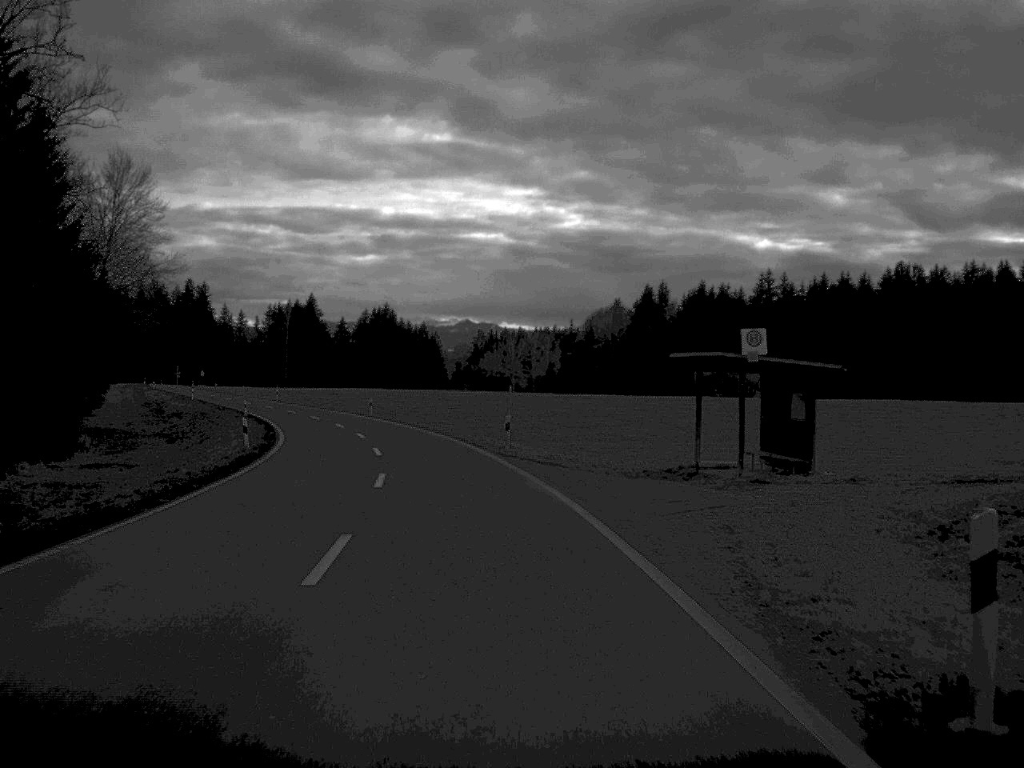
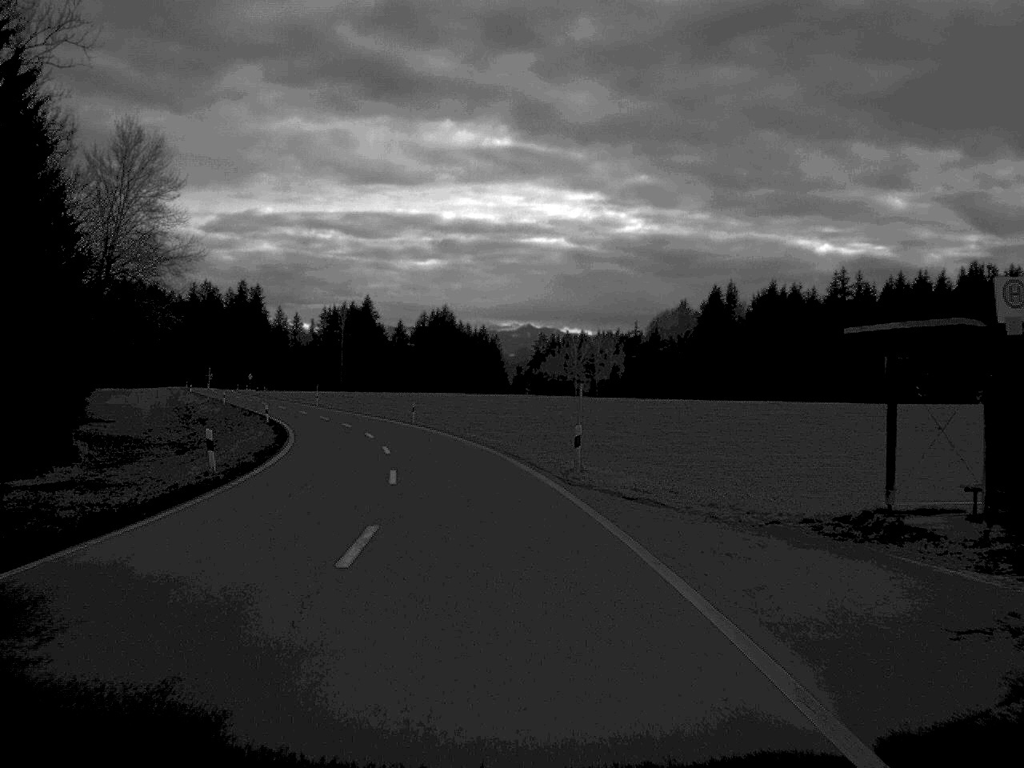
(-0.3, +10.9) m; -3°
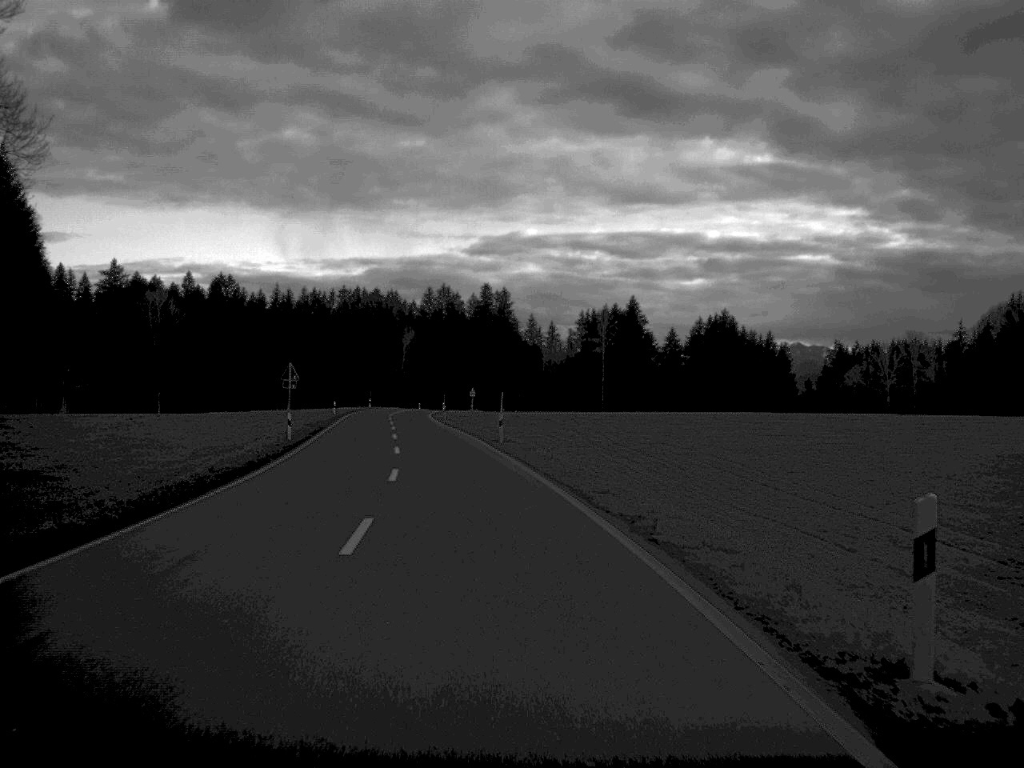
(-6.4, +59.5) m; -12°
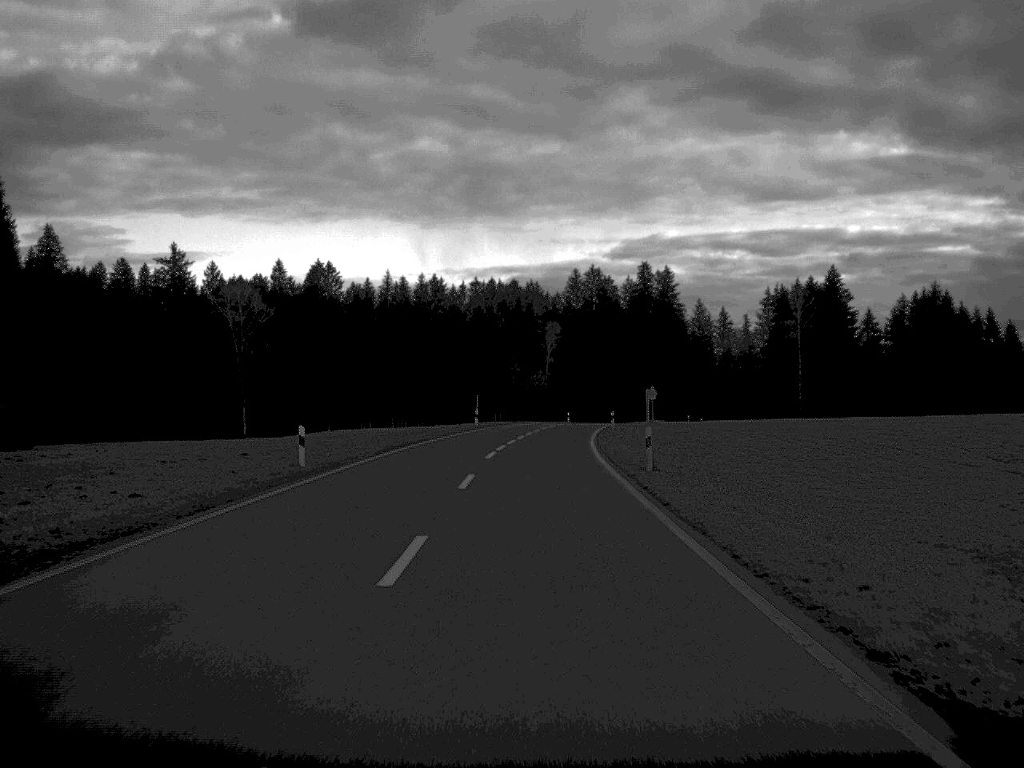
(-5.1, +62.7) m; -7°
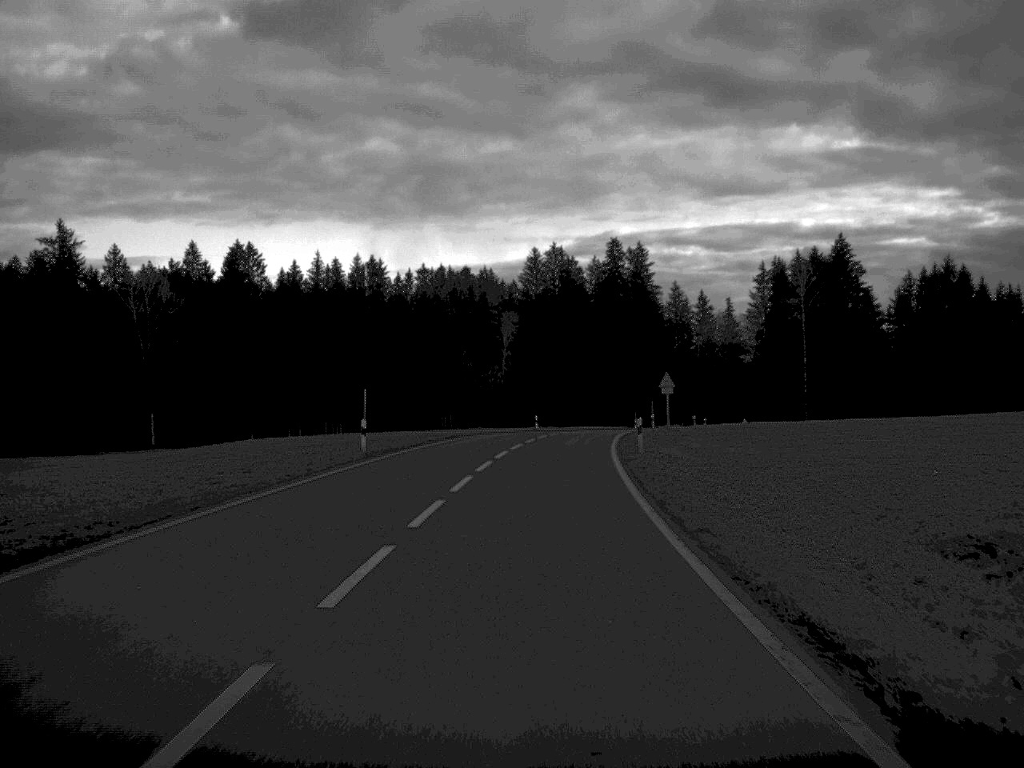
(+0.5, +37.5) m; +2°
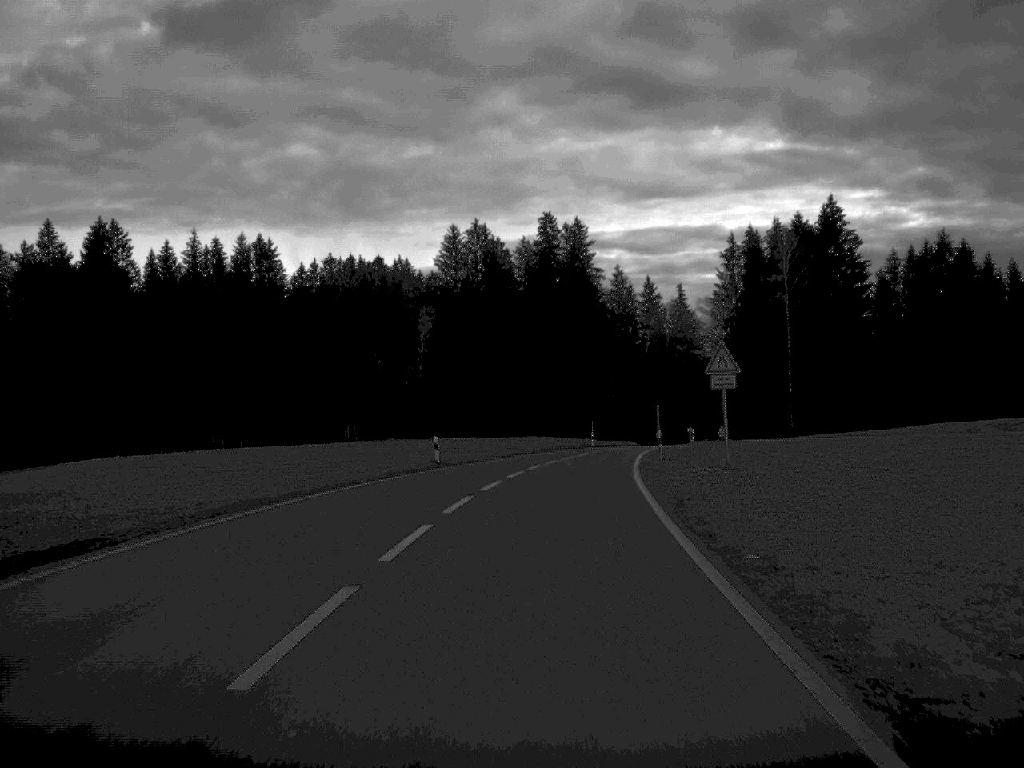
(+1.1, +39.0) m; +3°
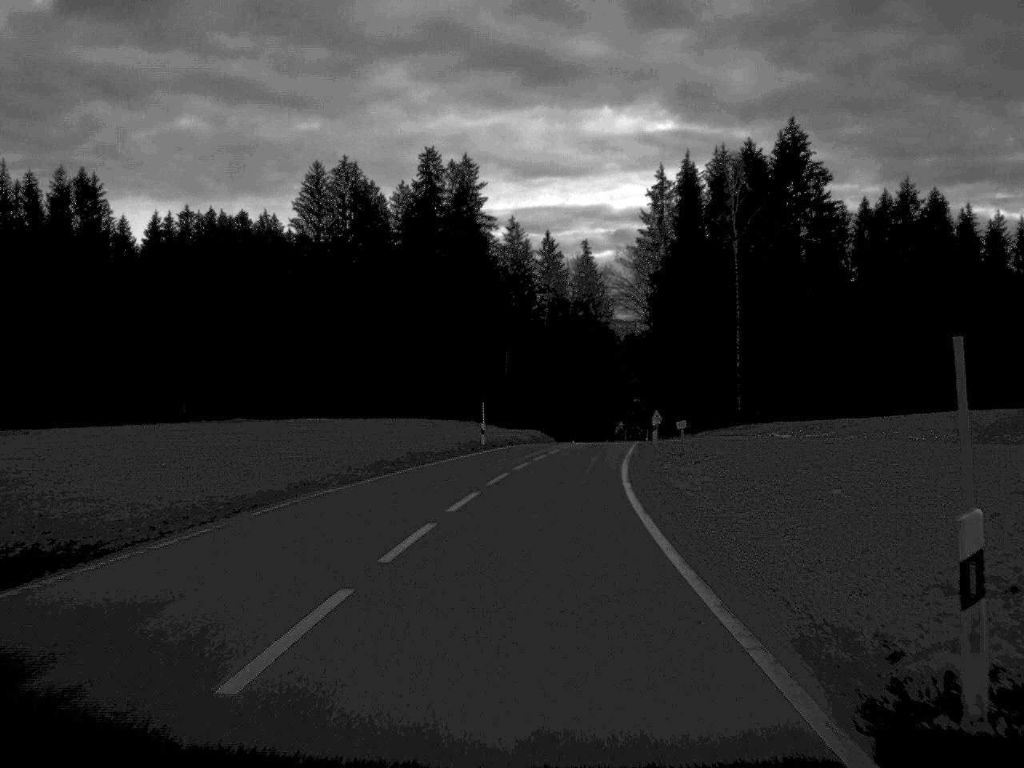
(+1.6, +36.2) m; +5°
